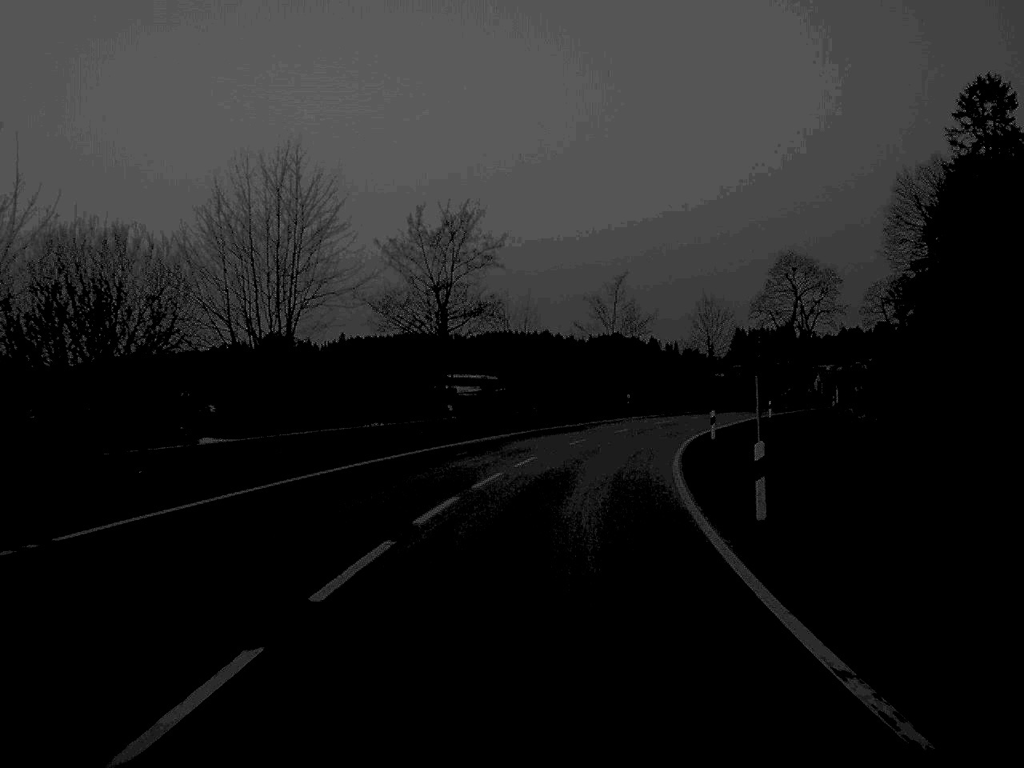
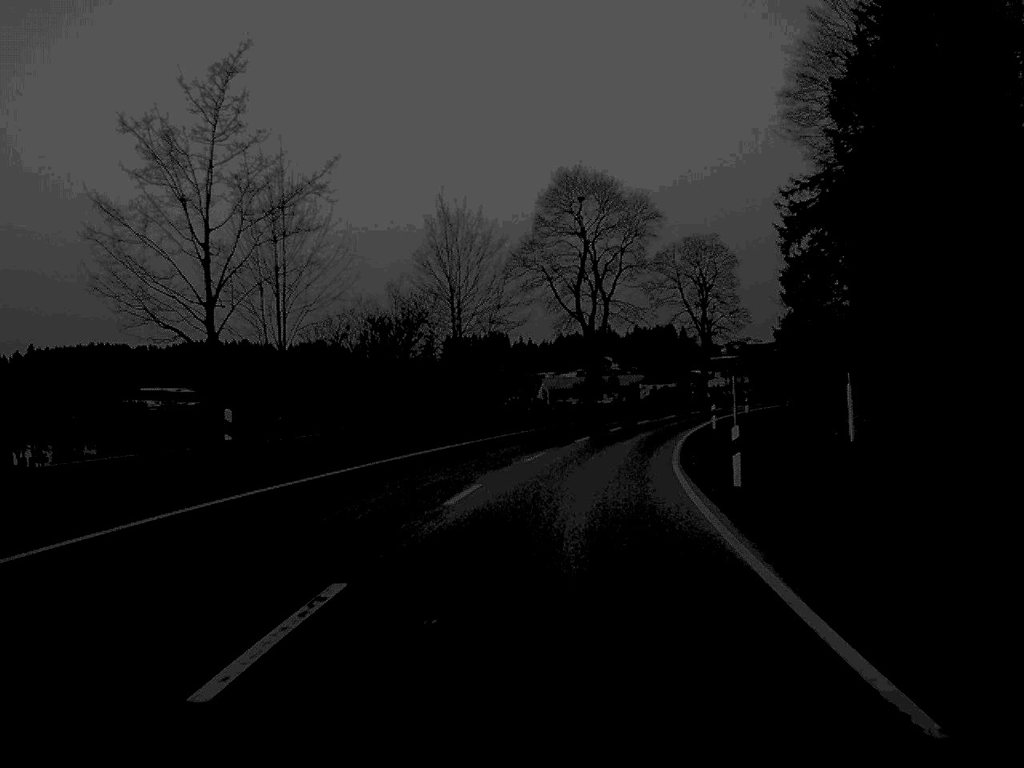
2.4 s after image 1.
(+6.4, +56.3) m; +13°
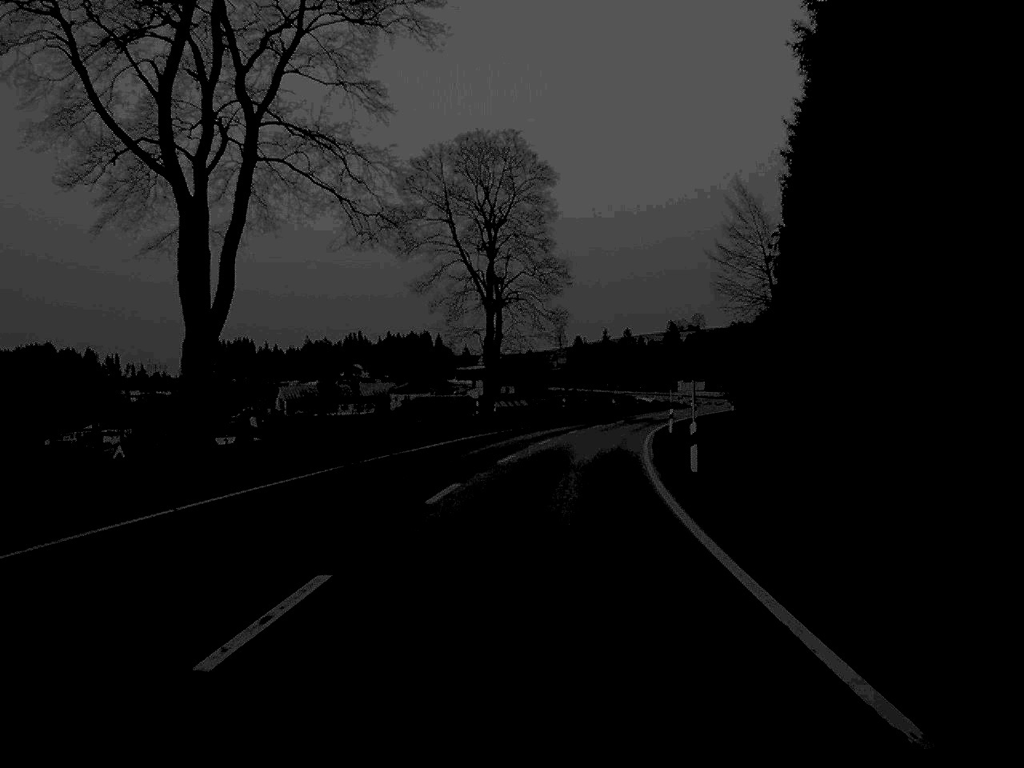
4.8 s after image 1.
(+6.1, +58.0) m; +11°
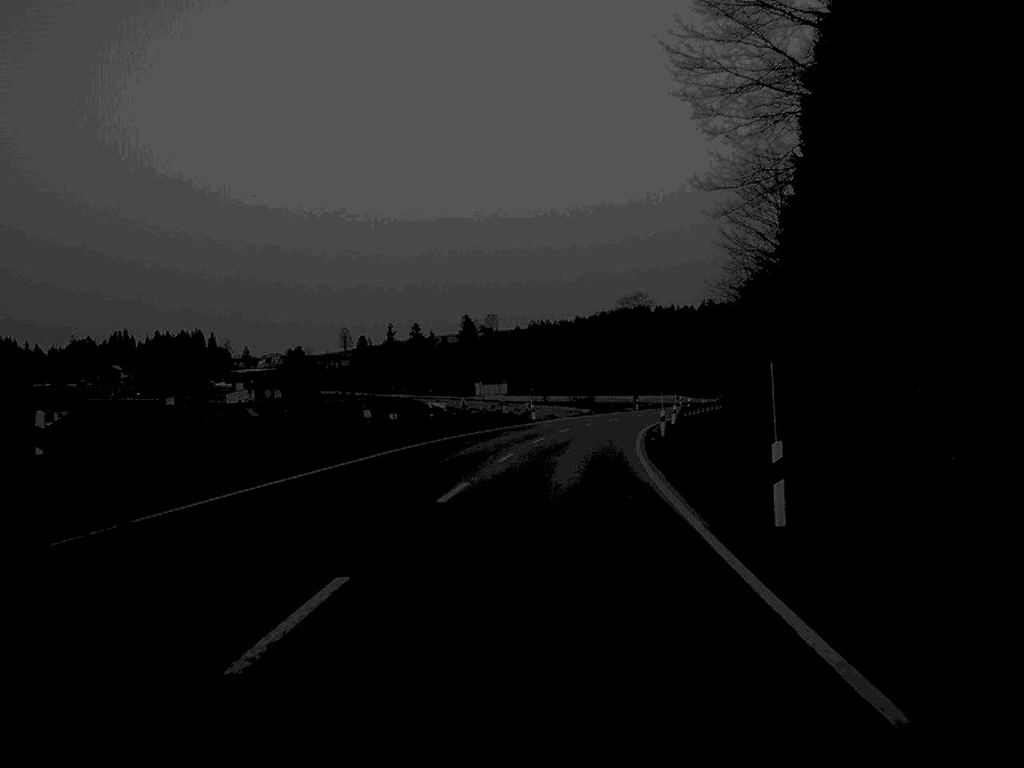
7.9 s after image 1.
(+5.9, +70.7) m; +9°
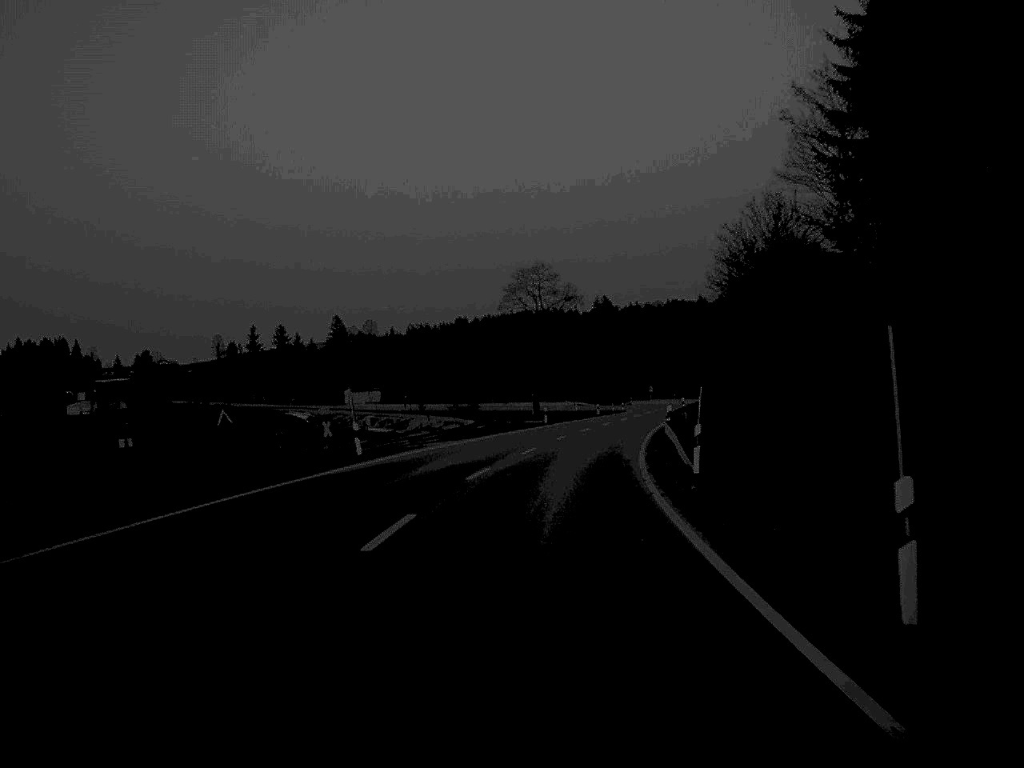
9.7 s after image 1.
(+1.8, +41.0) m; +5°
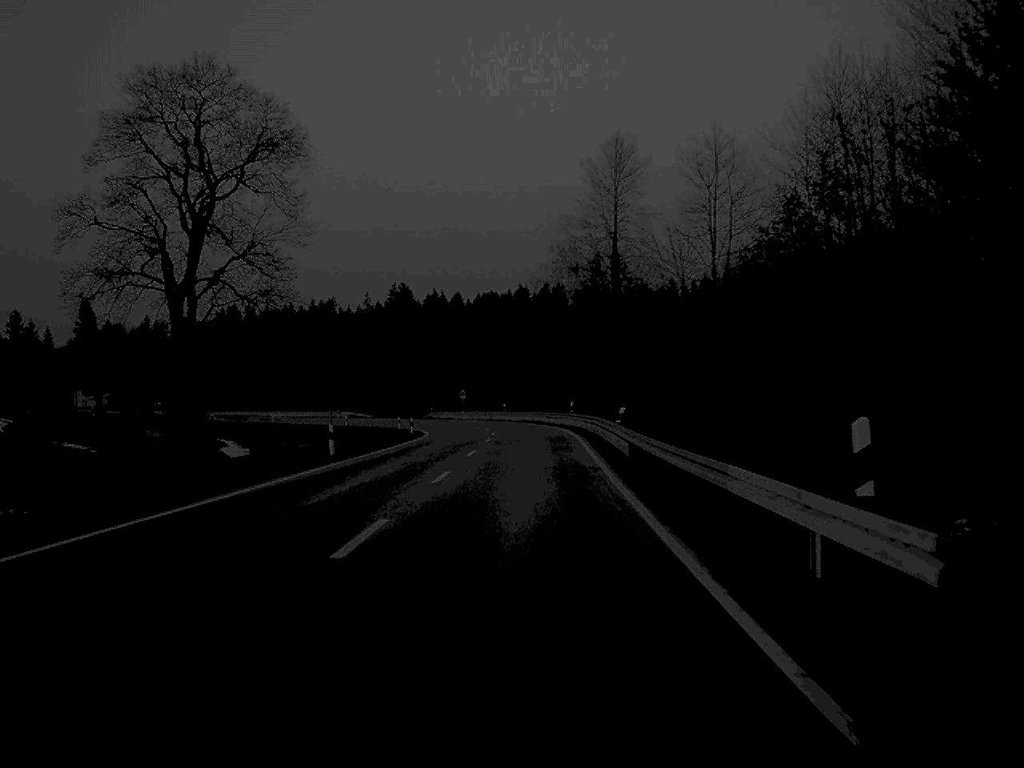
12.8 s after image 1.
(+6.0, +71.3) m; +9°
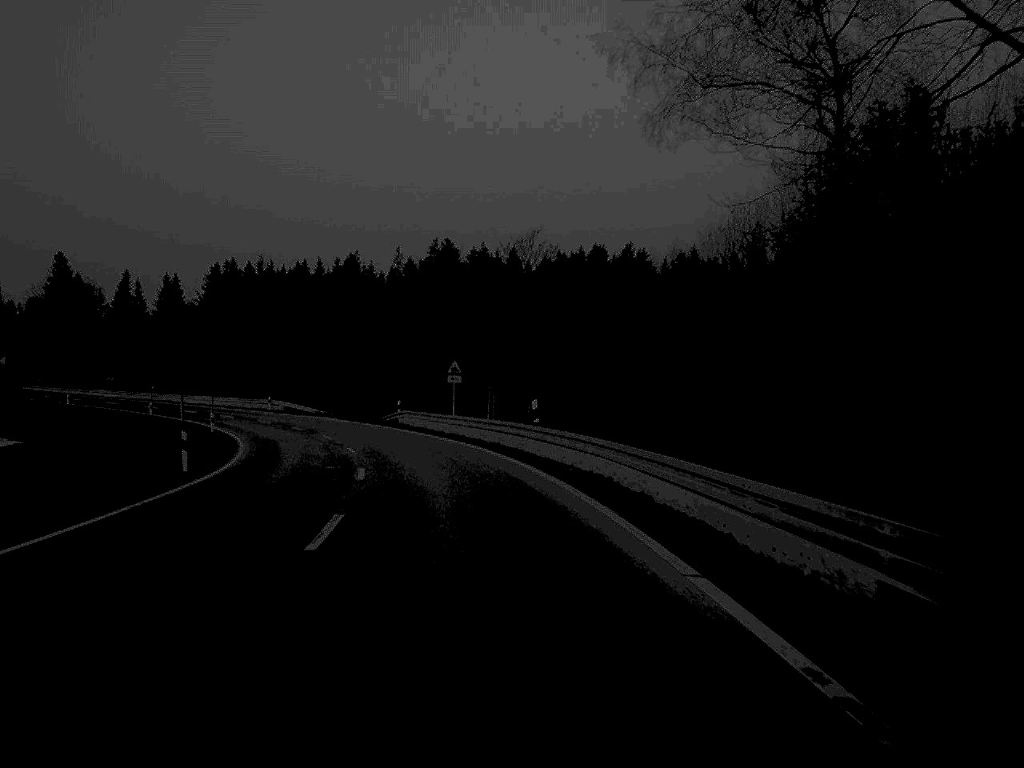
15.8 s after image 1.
(-0.1, +70.5) m; -3°
